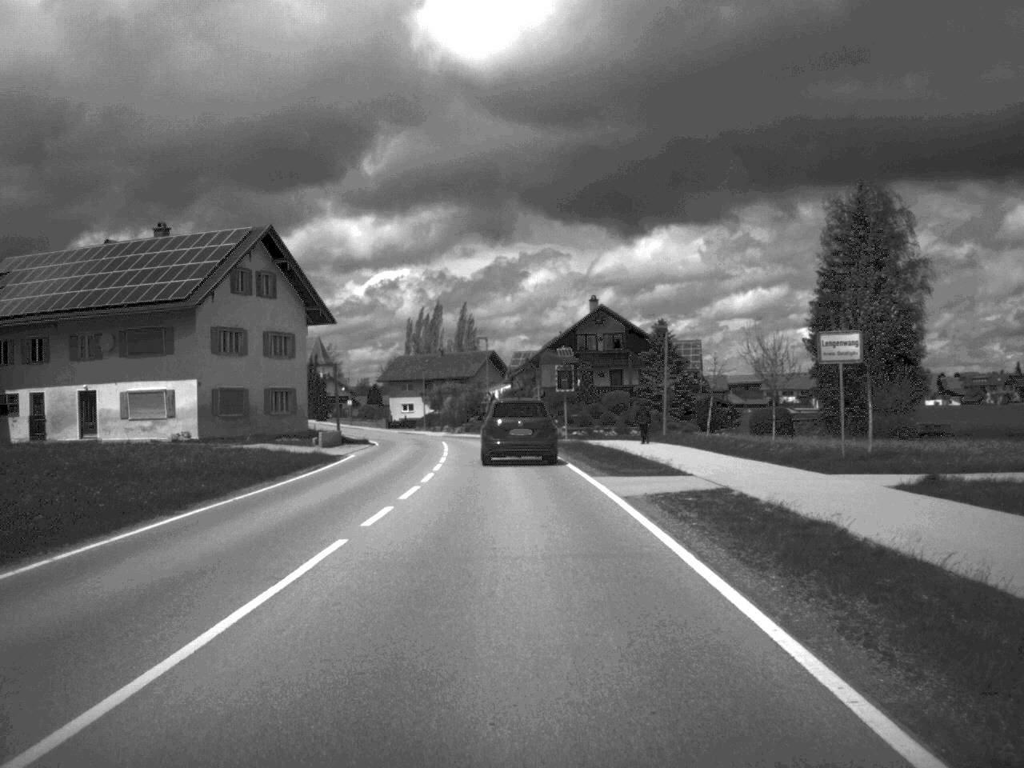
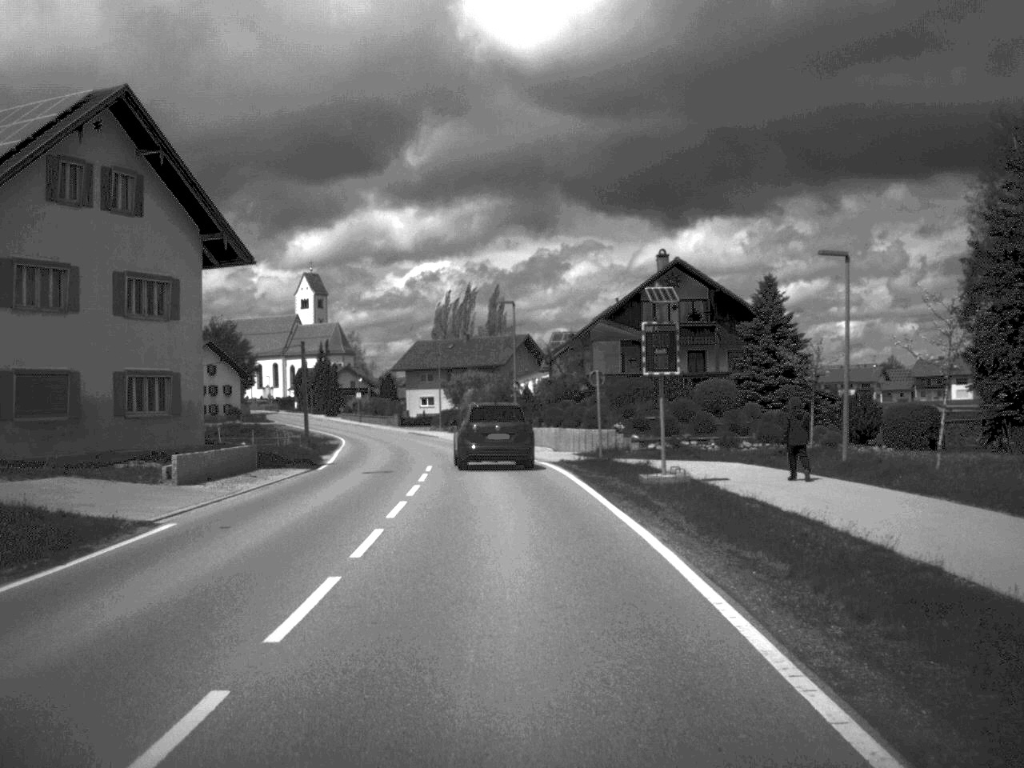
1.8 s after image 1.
(-0.3, +25.0) m; -2°
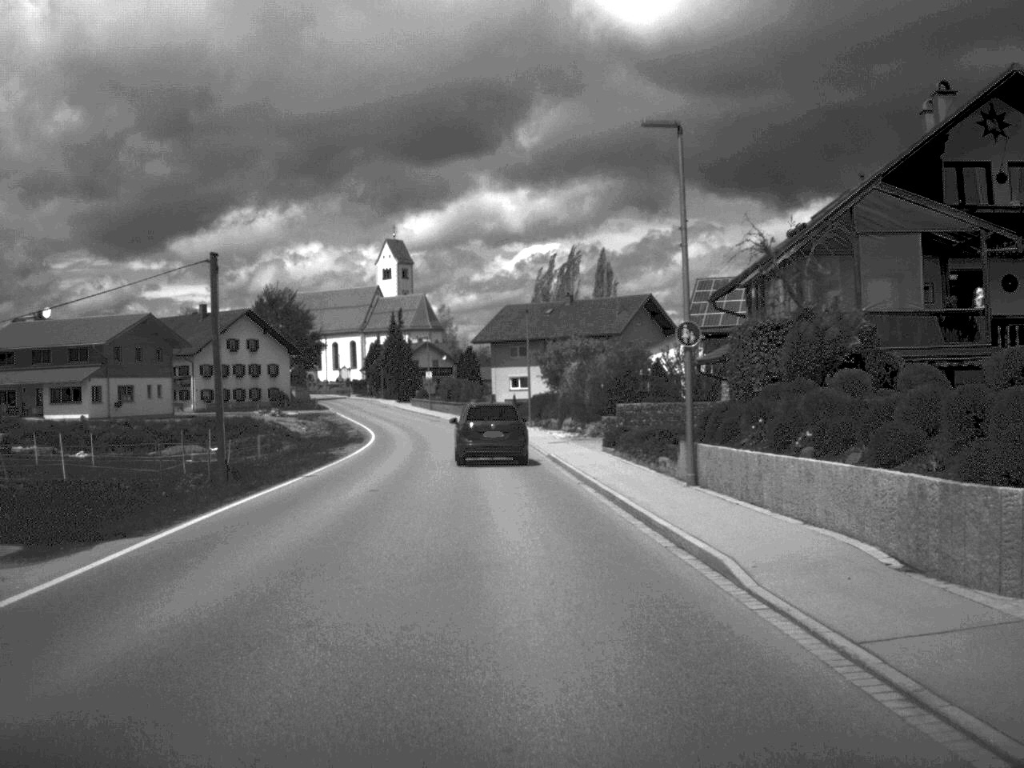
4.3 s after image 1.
(-1.3, +33.3) m; -5°
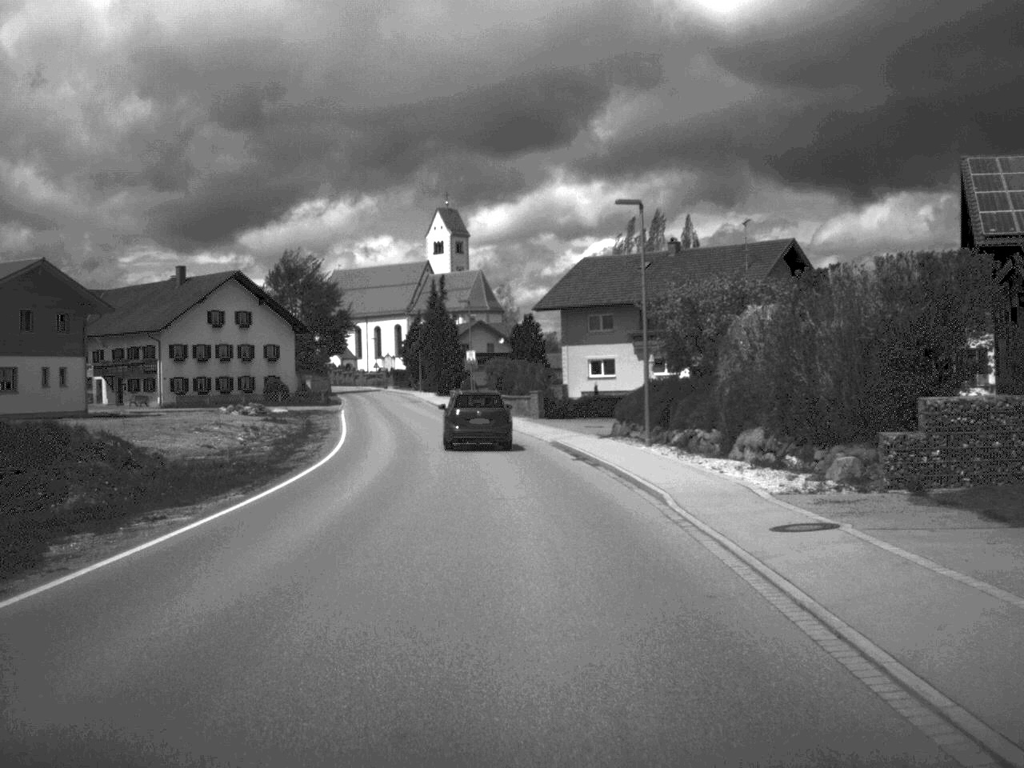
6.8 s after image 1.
(-1.1, +33.6) m; -3°
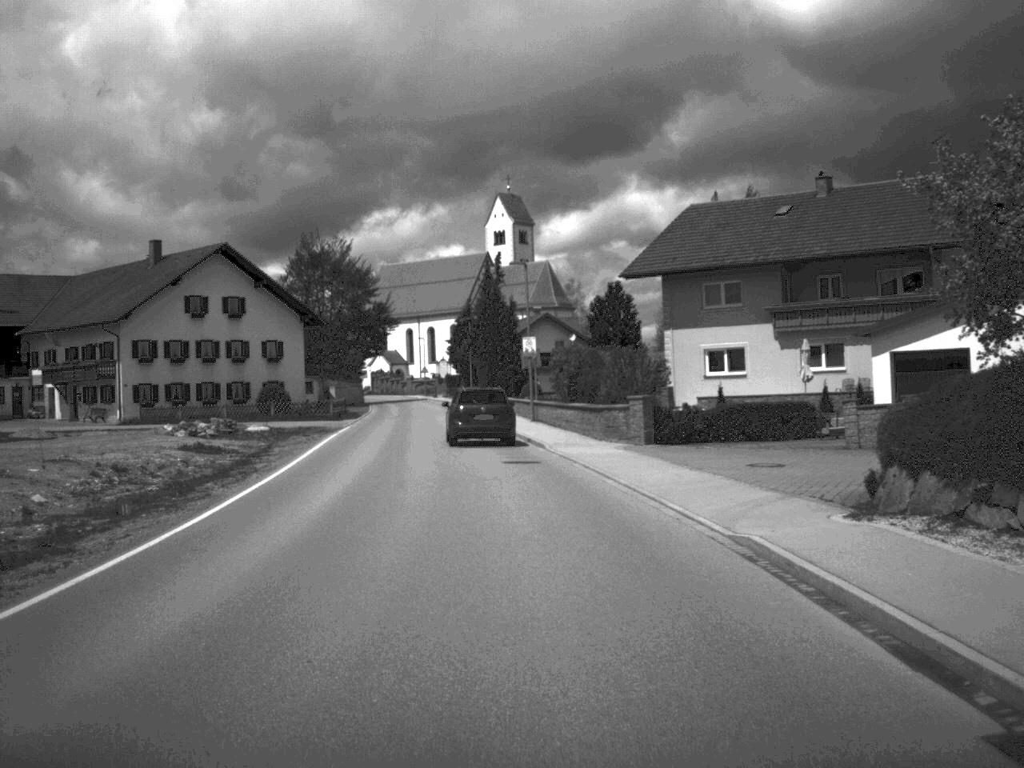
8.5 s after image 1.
(-0.6, +24.6) m; -3°
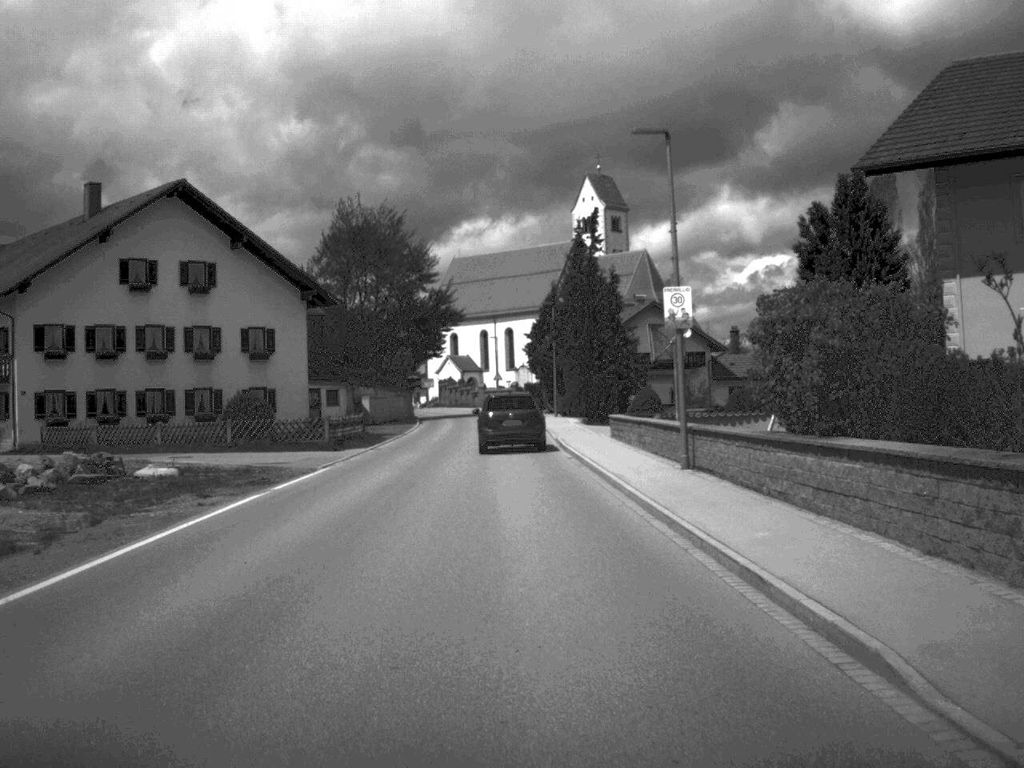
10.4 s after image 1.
(-1.0, +26.4) m; -4°
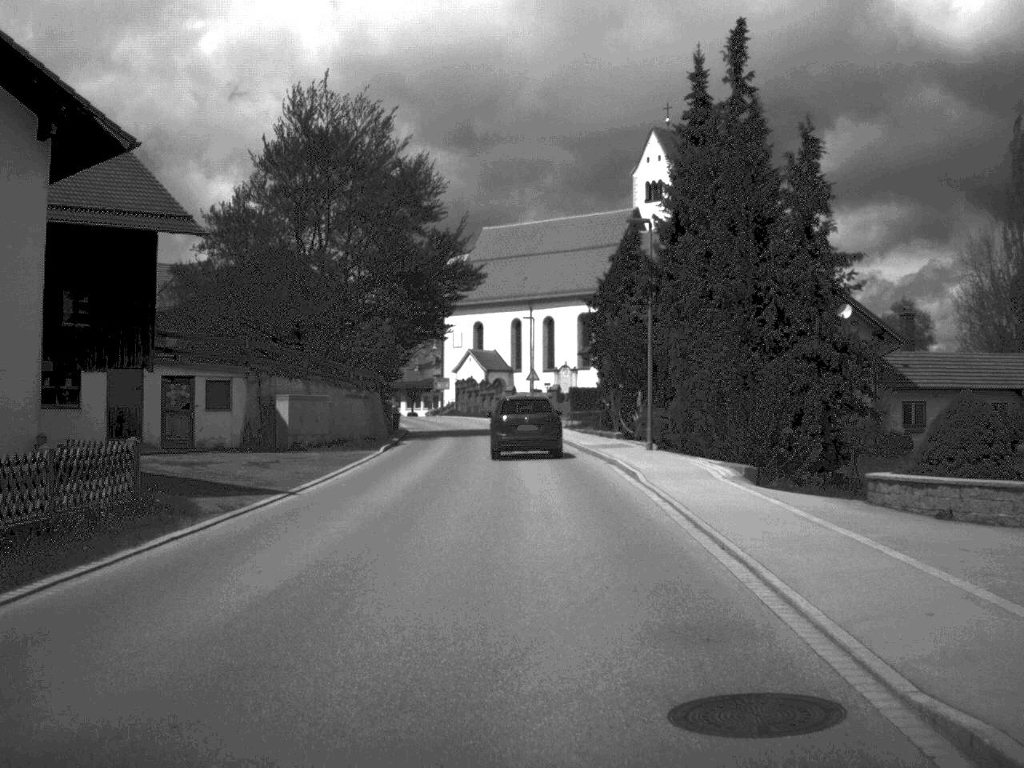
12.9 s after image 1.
(-0.8, +34.4) m; -2°
